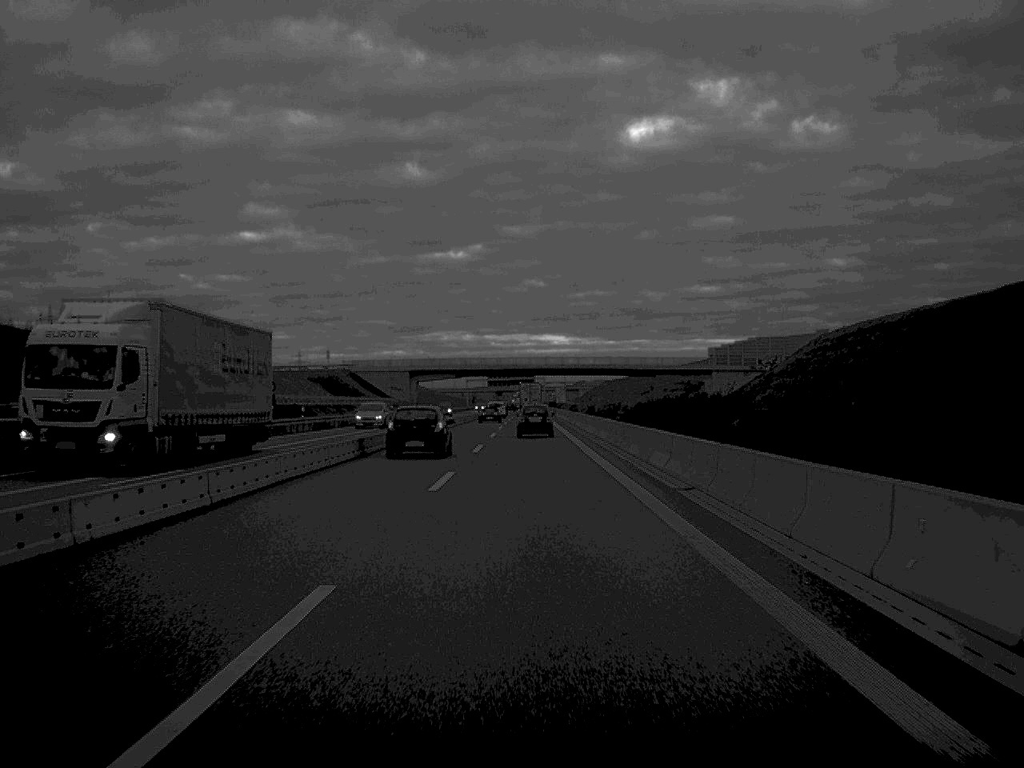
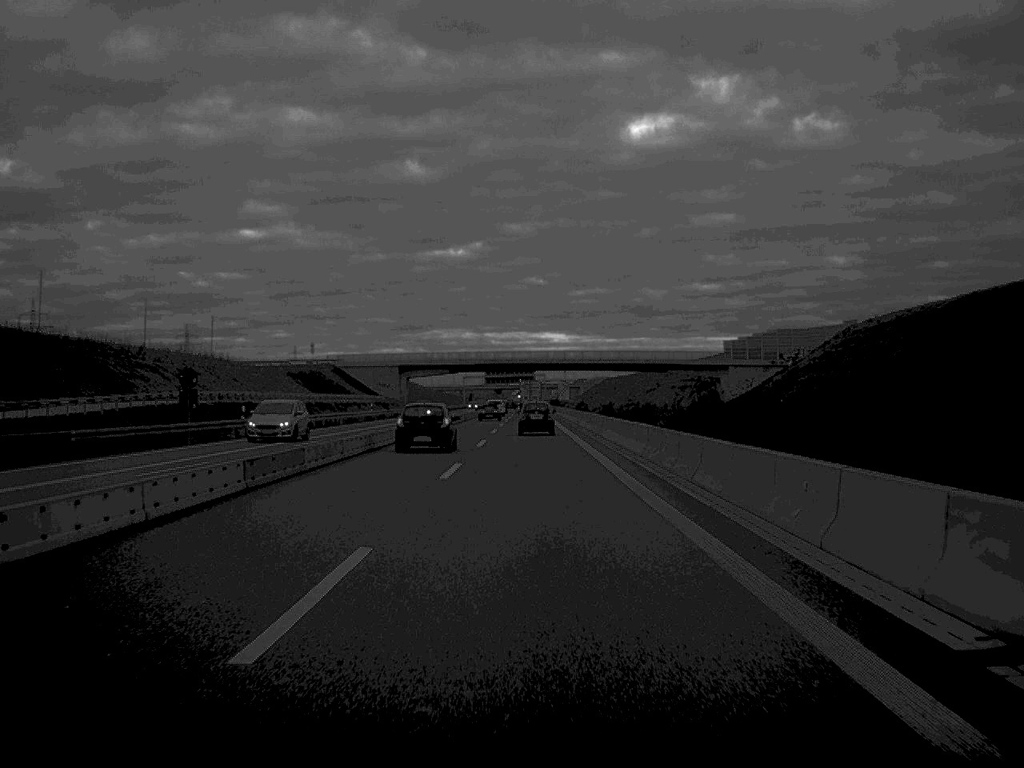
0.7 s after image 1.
(0.0, +15.4) m; 0°
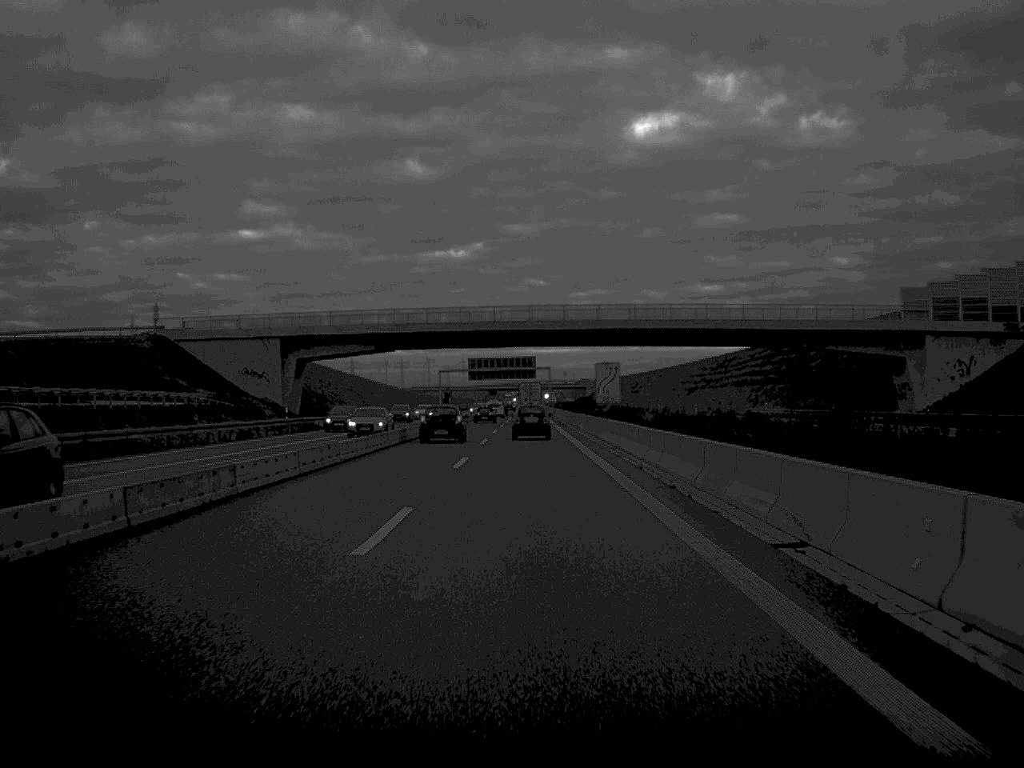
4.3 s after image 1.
(+0.1, +84.5) m; 0°
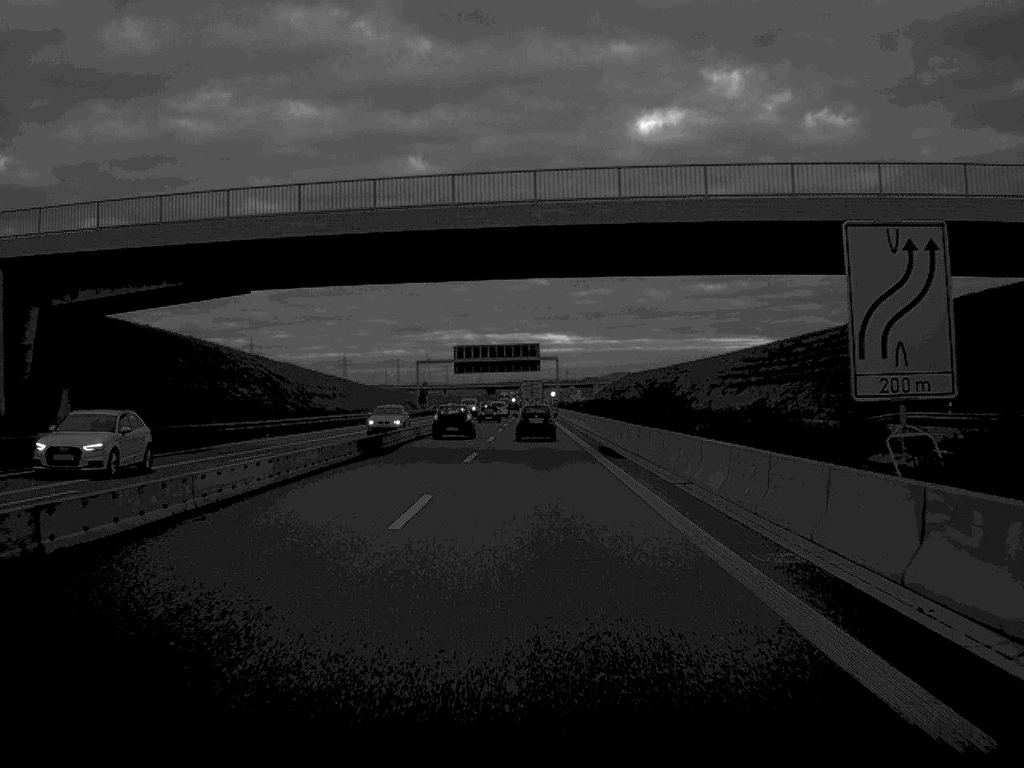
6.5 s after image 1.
(-0.1, +50.7) m; 0°
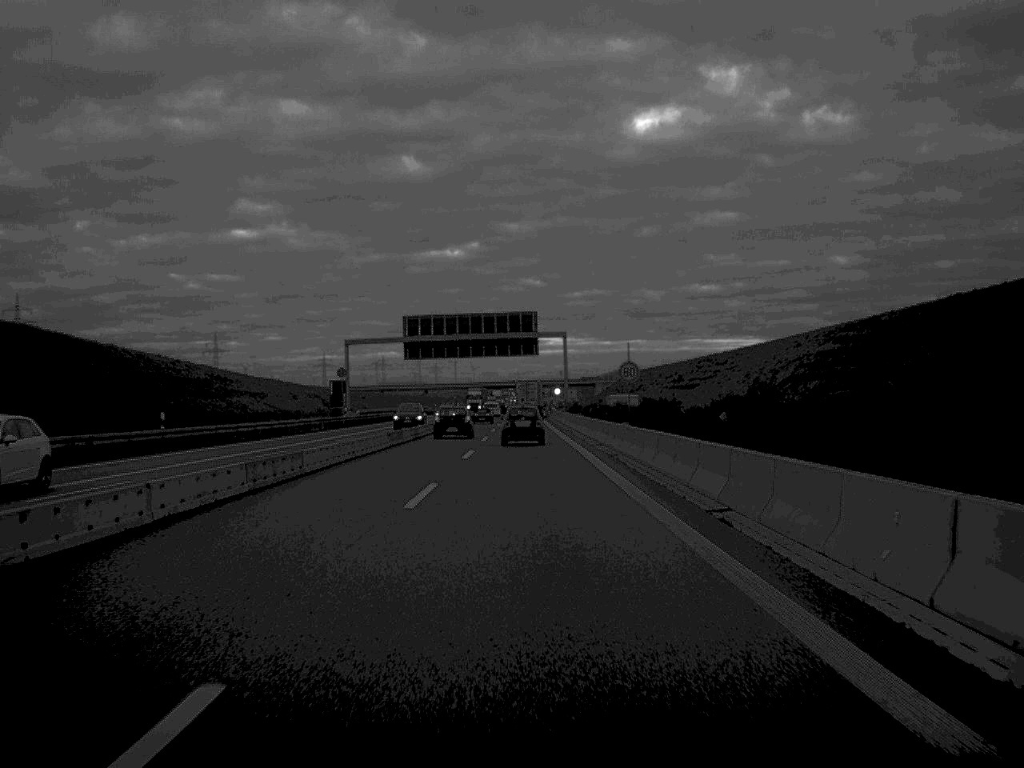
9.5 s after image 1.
(+0.2, +68.4) m; 0°
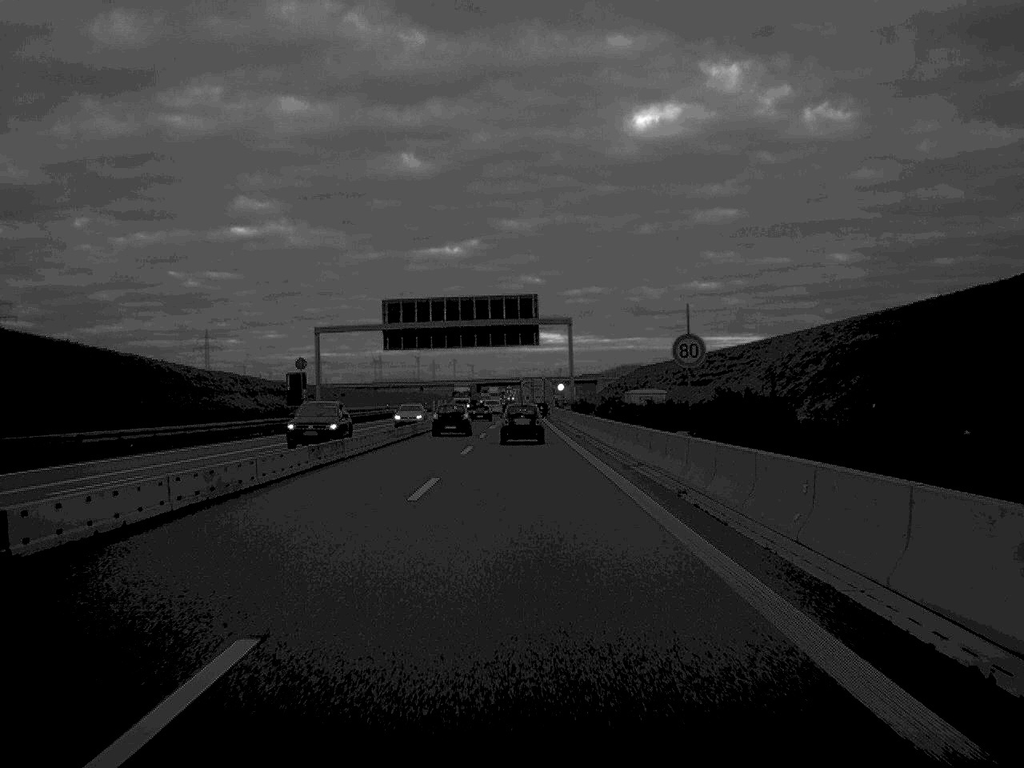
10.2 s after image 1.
(0.0, +16.1) m; 0°
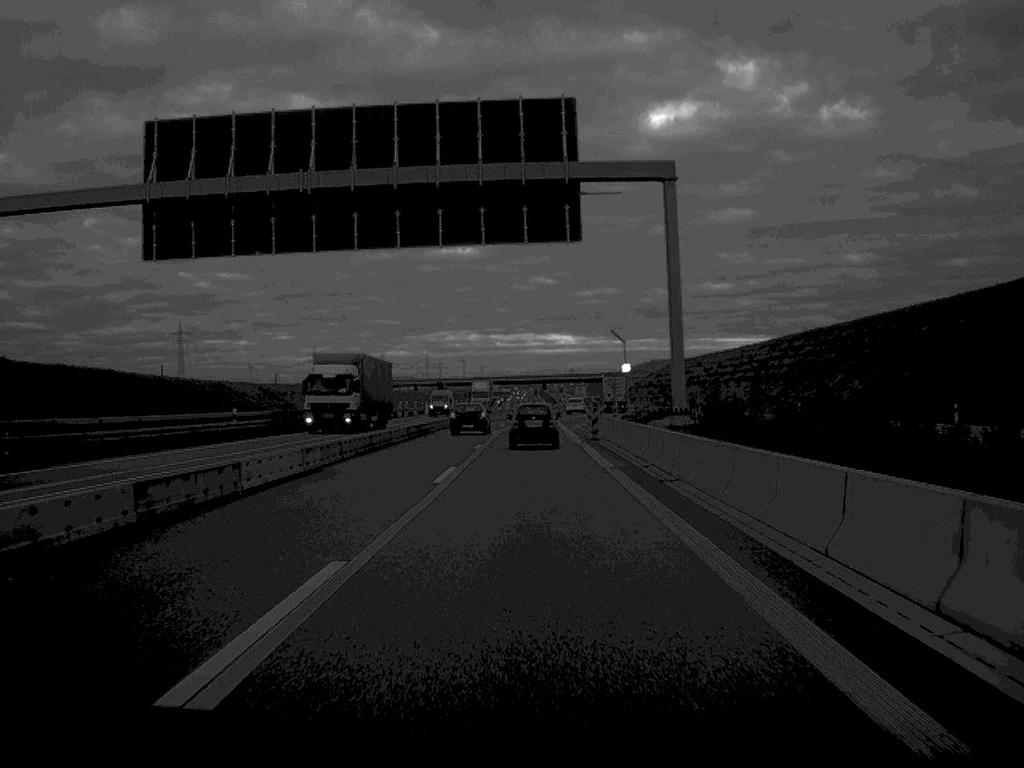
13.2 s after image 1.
(-0.2, +68.3) m; 0°
